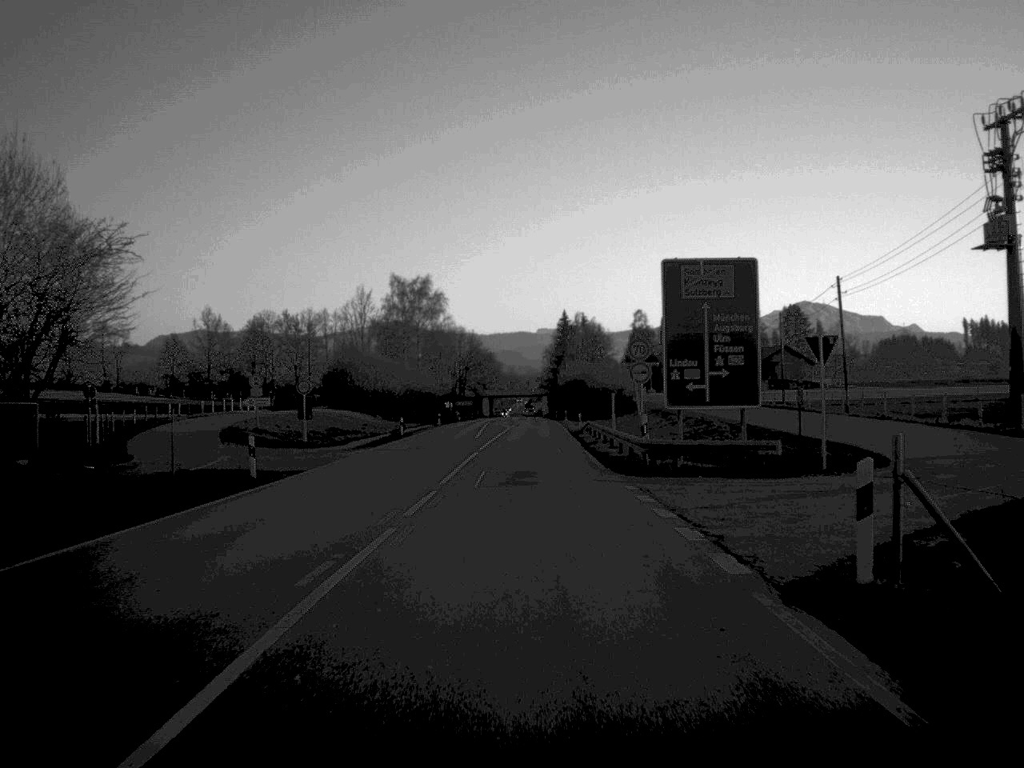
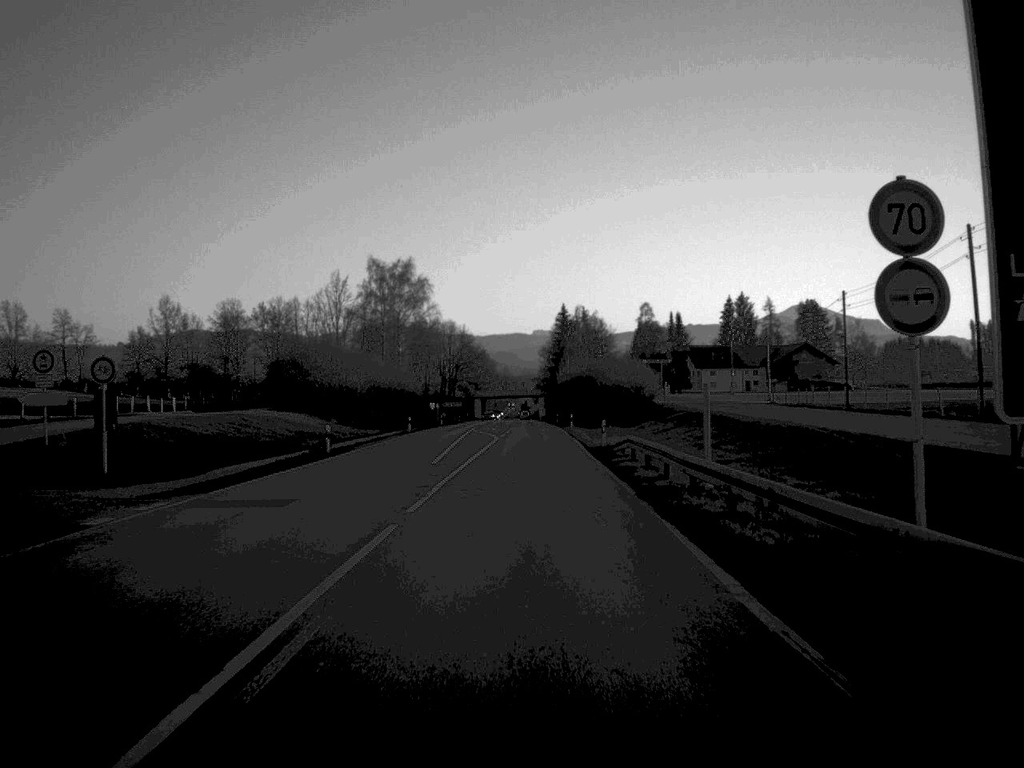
(0.0, +24.7) m; 0°
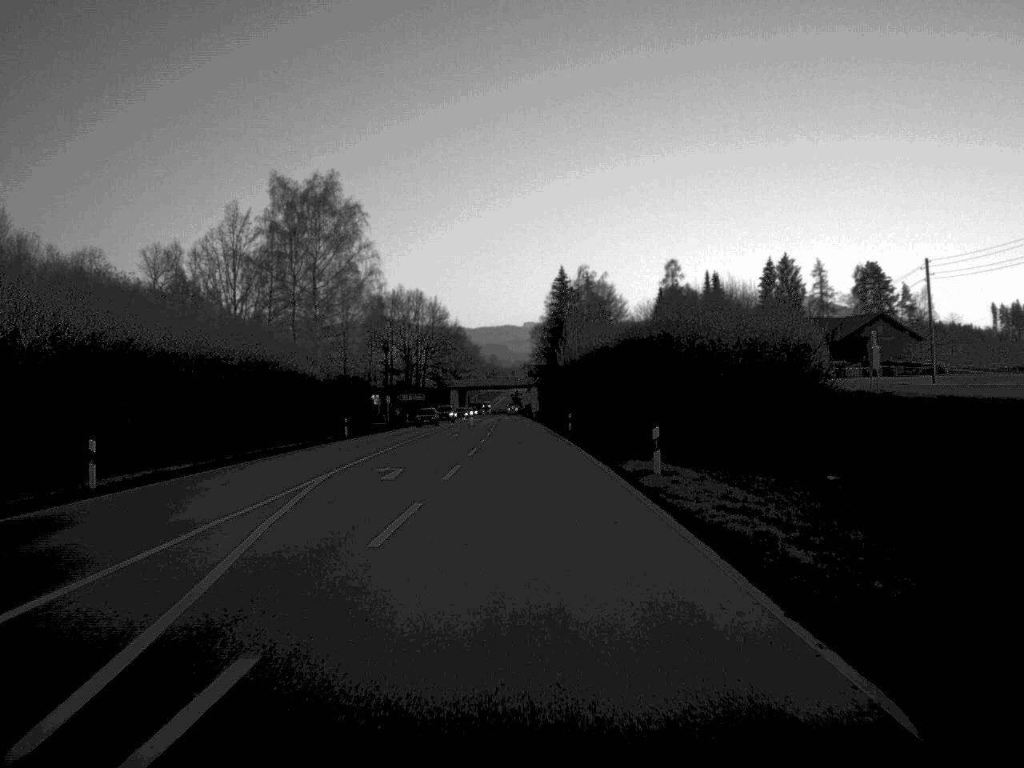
(+0.3, +63.0) m; 0°
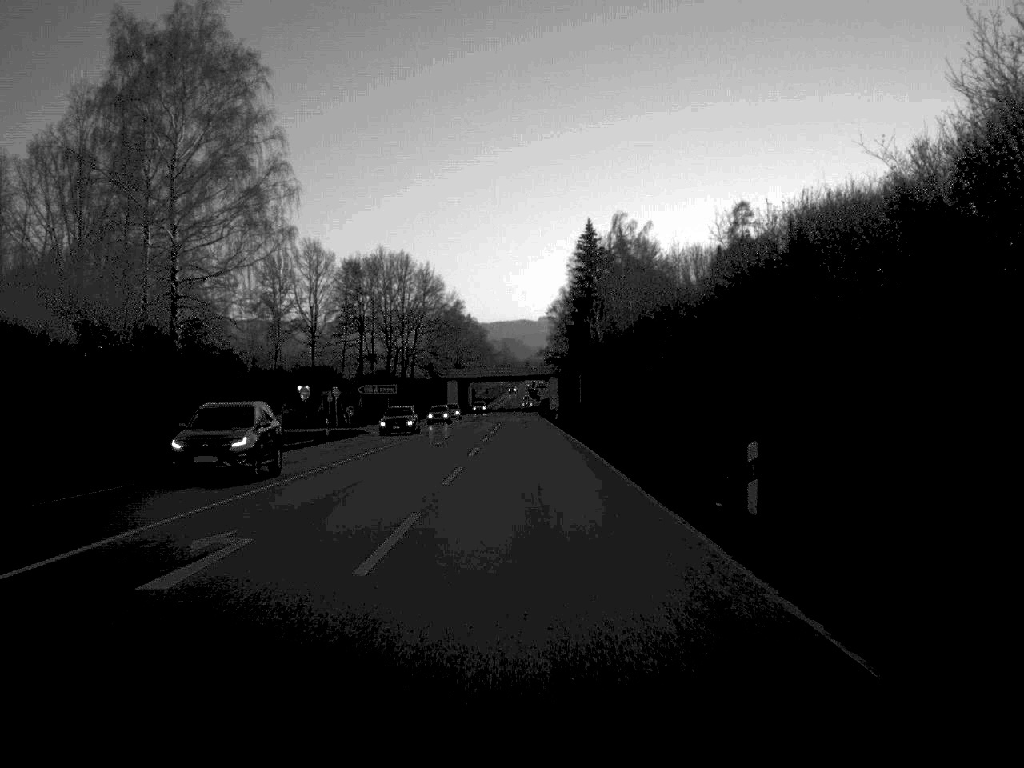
(-0.3, +50.9) m; -1°
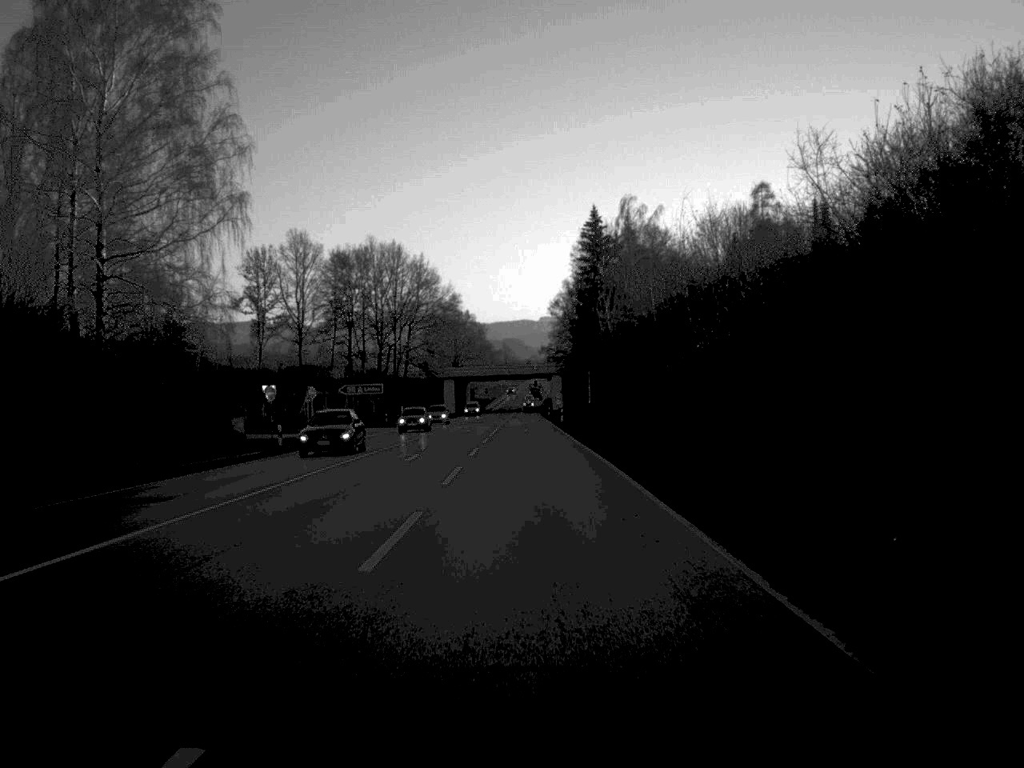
(0.0, +11.8) m; 0°
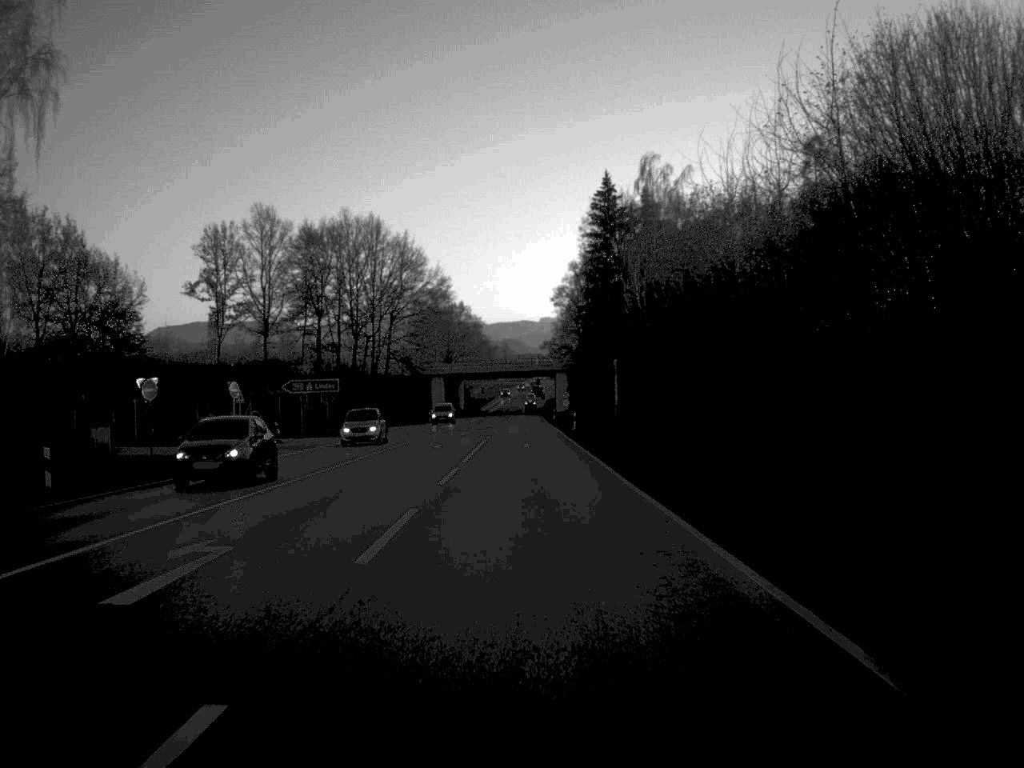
(0.0, +23.8) m; 0°
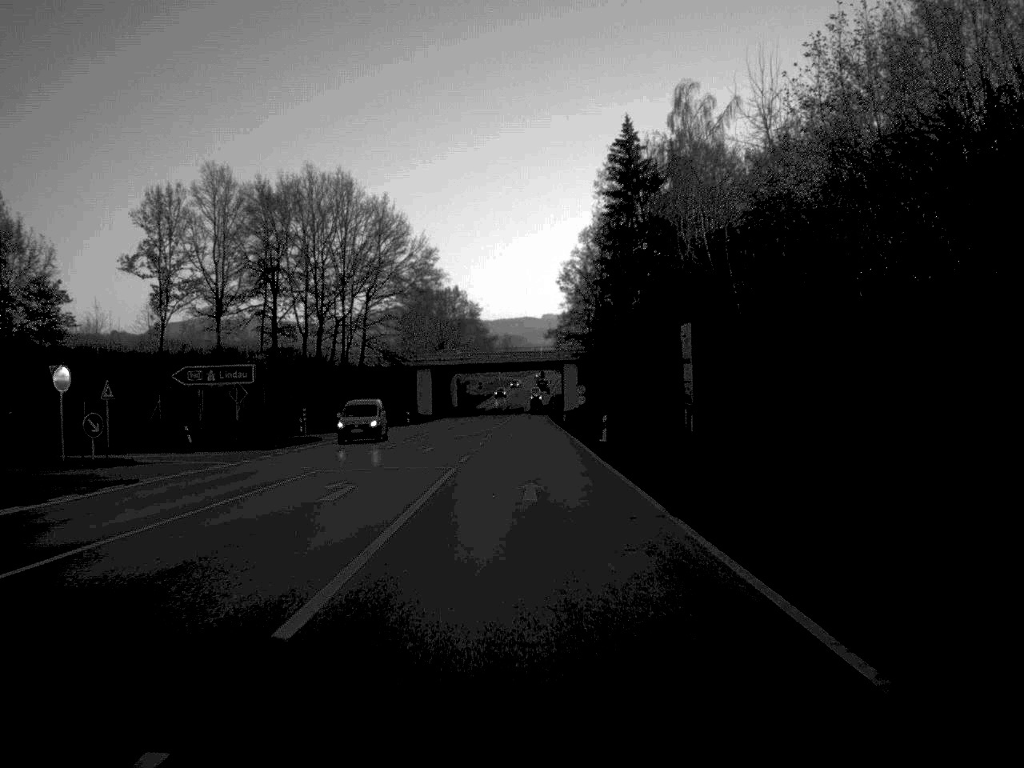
(0.0, +24.9) m; 0°
